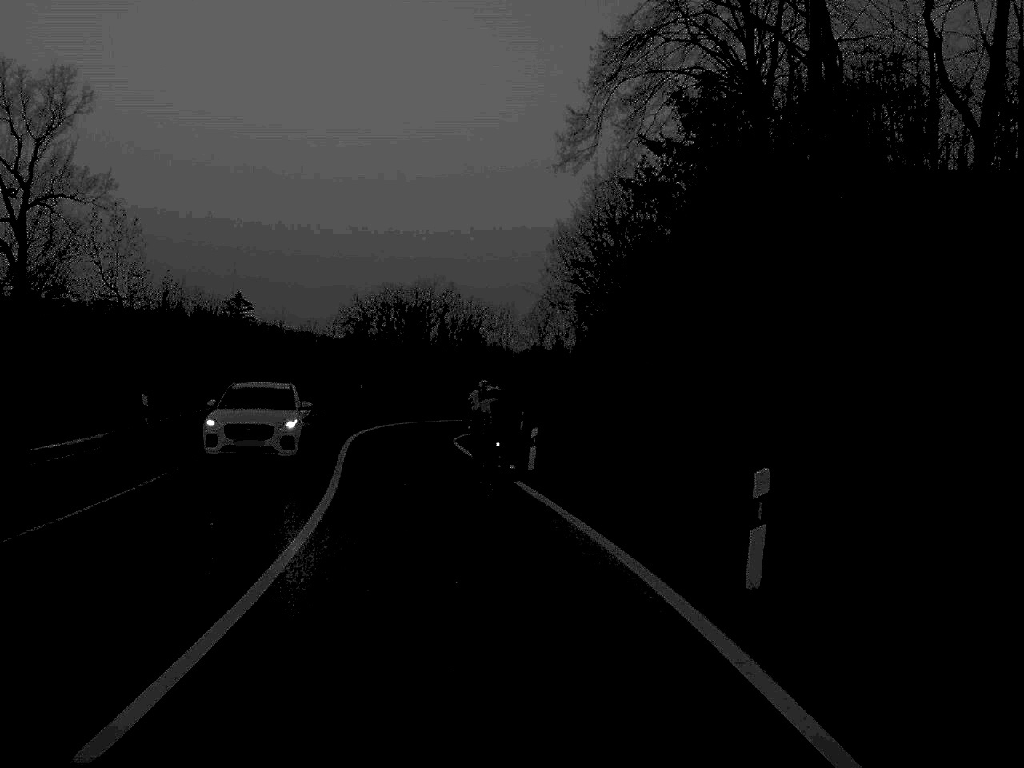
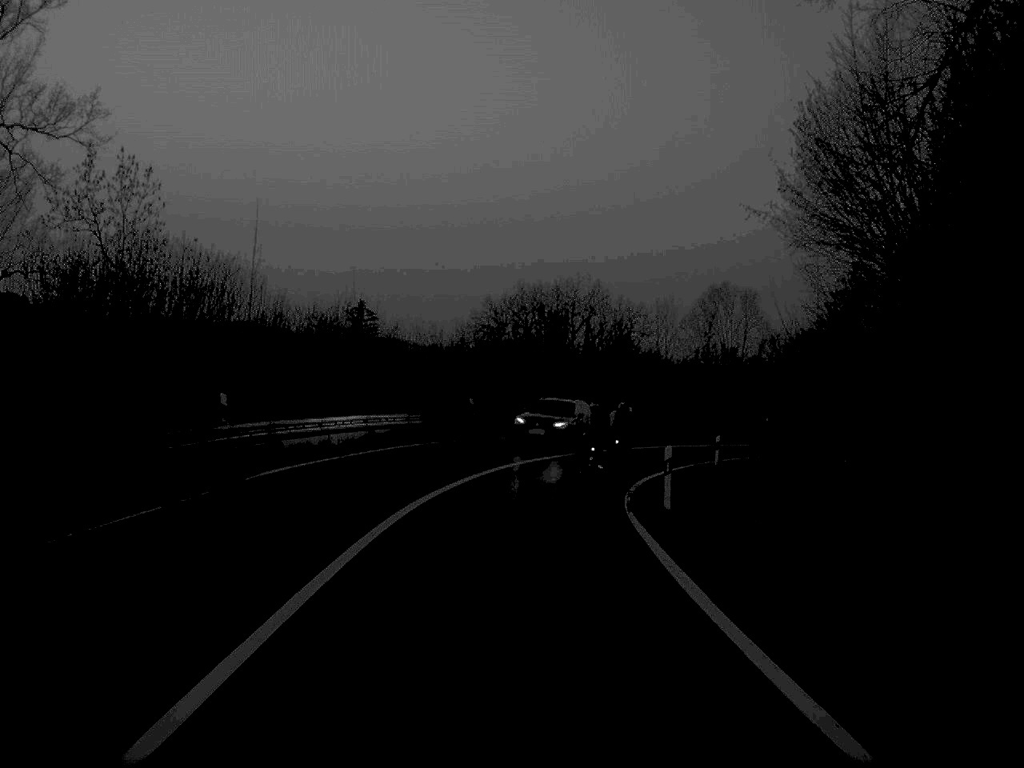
(-1.4, +21.9) m; -6°
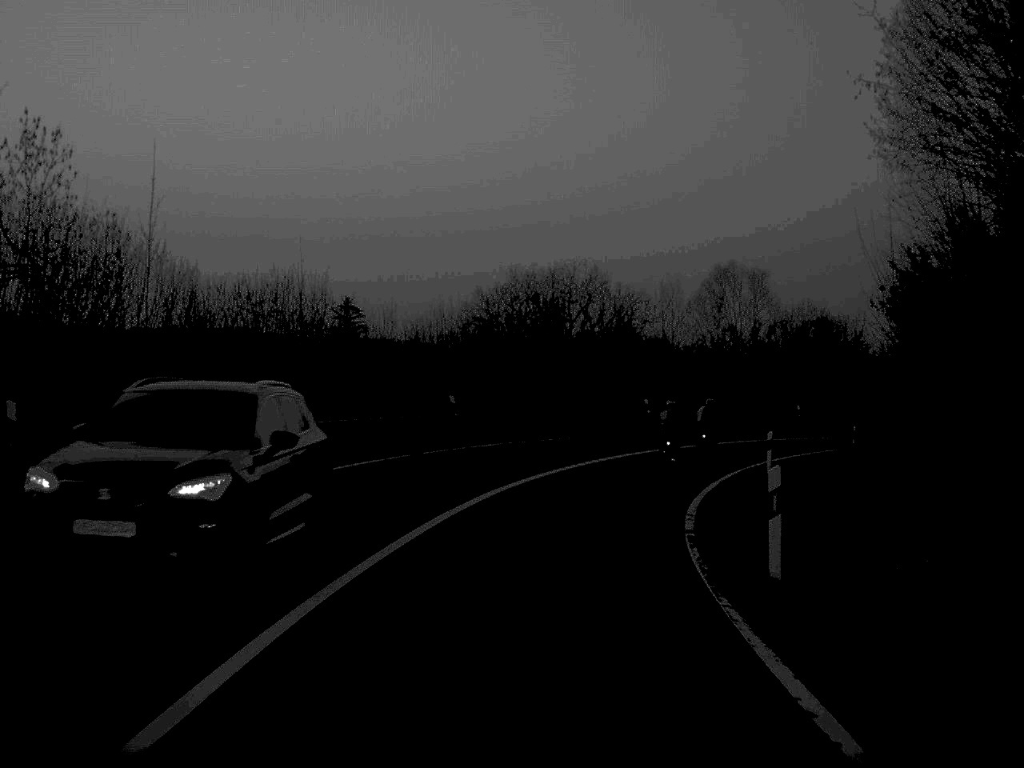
(0.0, +9.2) m; 0°
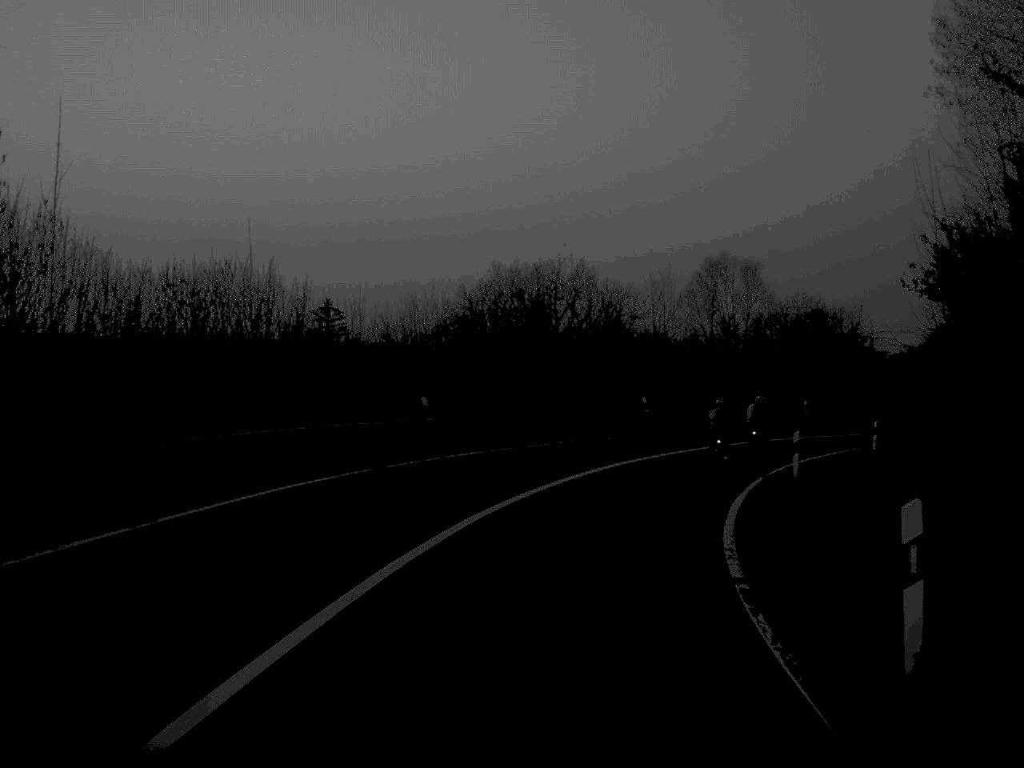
(0.0, +4.7) m; +1°
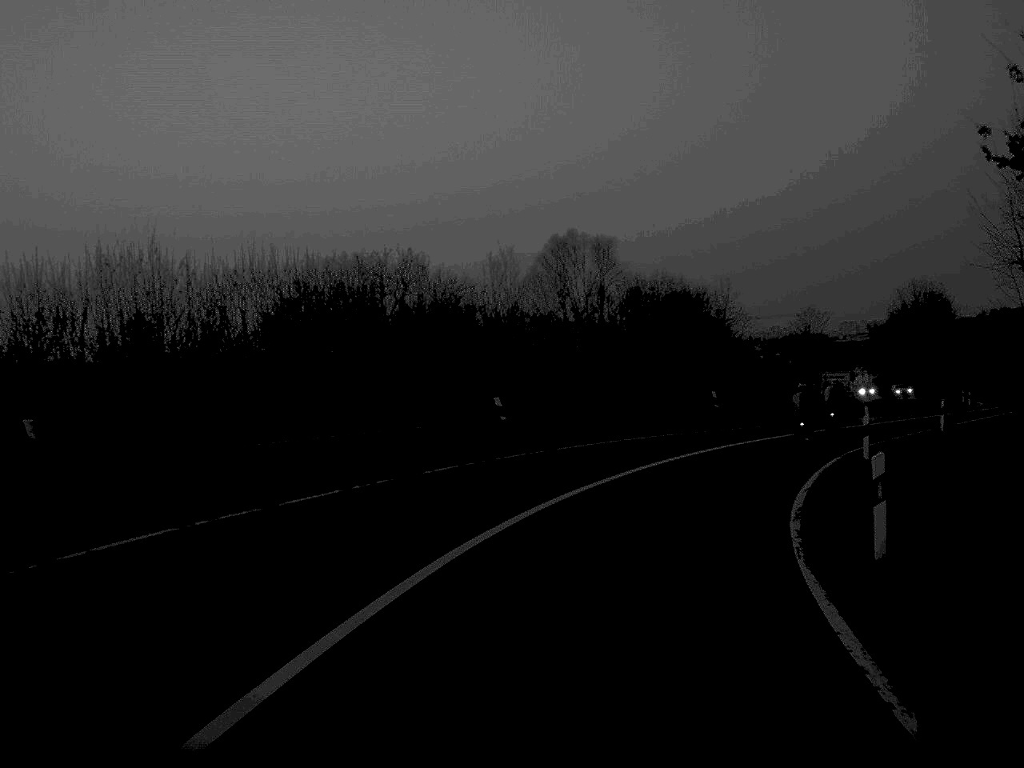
(+0.9, +15.9) m; +7°
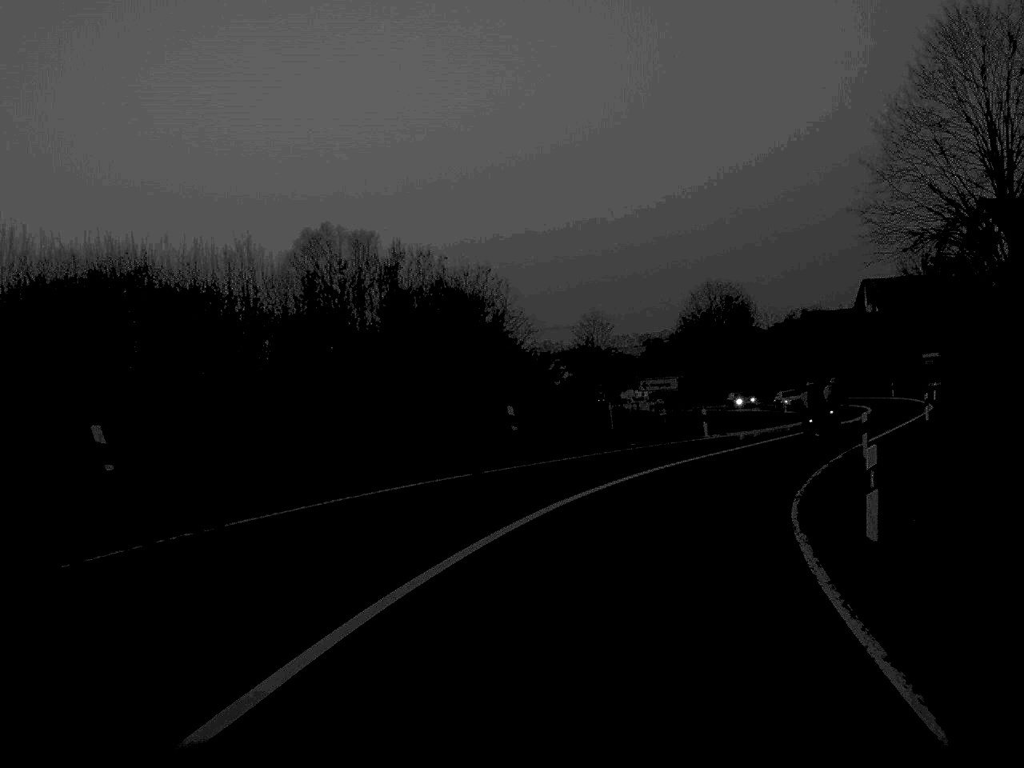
(+1.3, +14.8) m; +10°
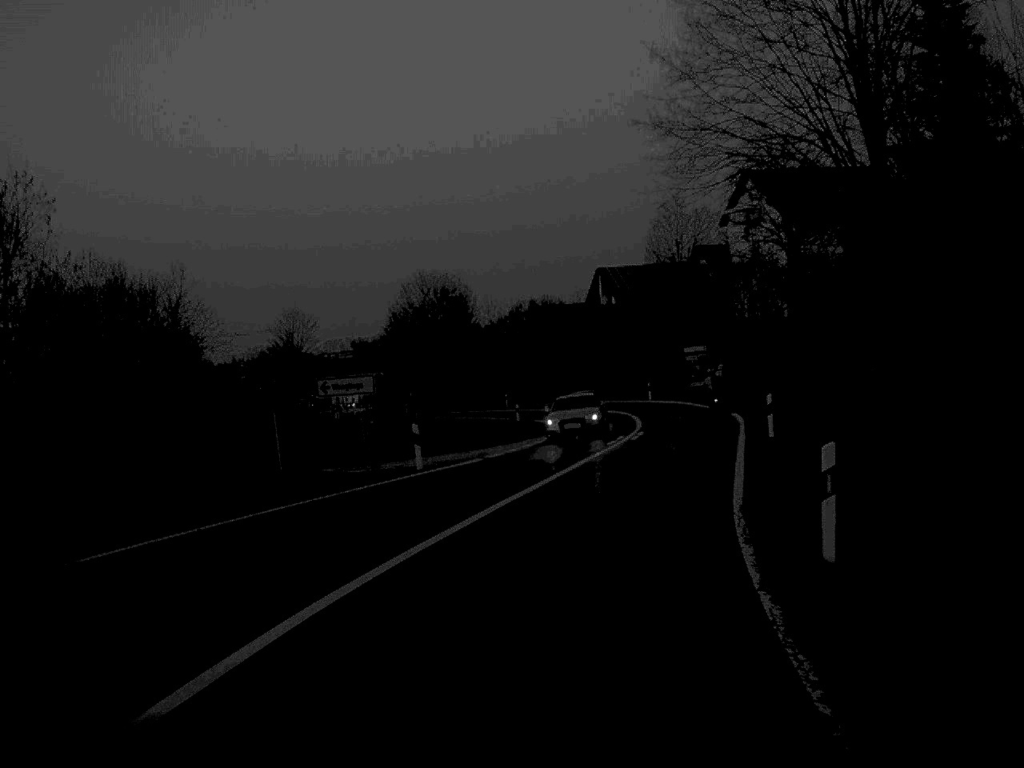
(+2.0, +16.9) m; +13°
